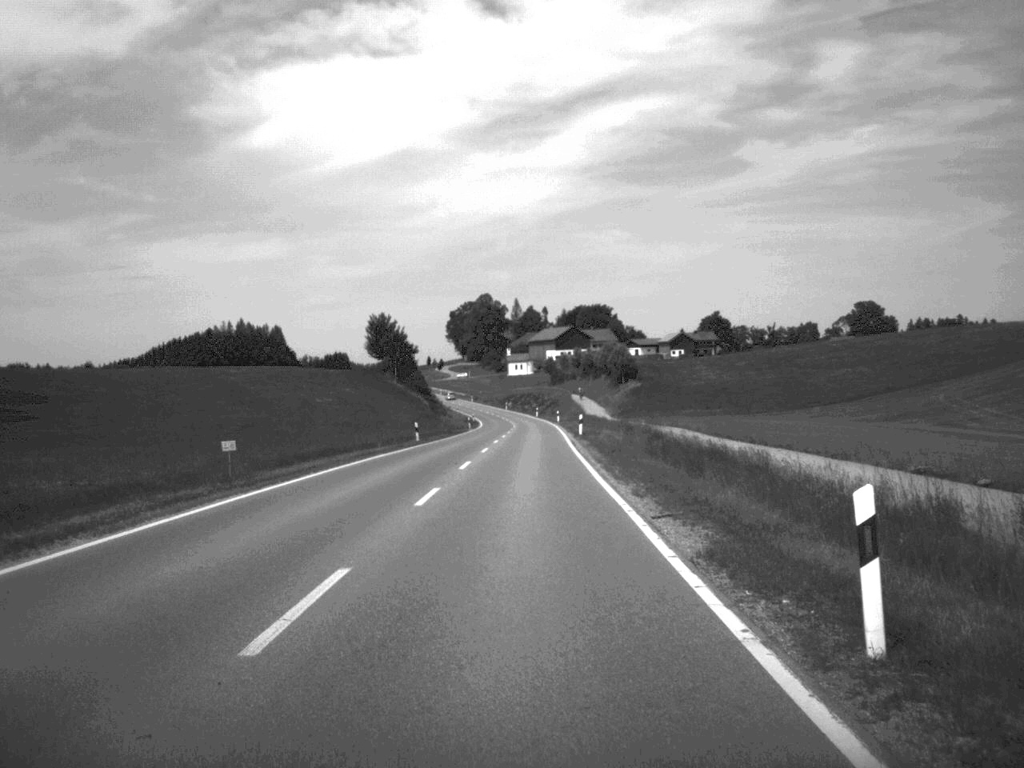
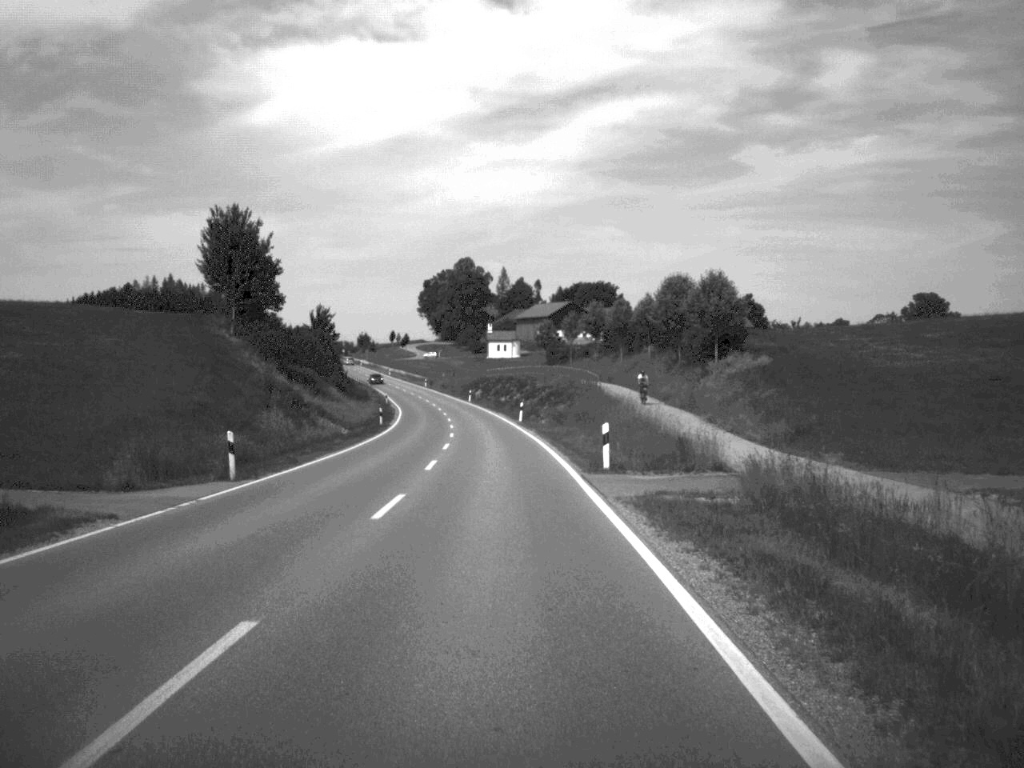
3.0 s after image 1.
(+0.7, +84.3) m; 0°
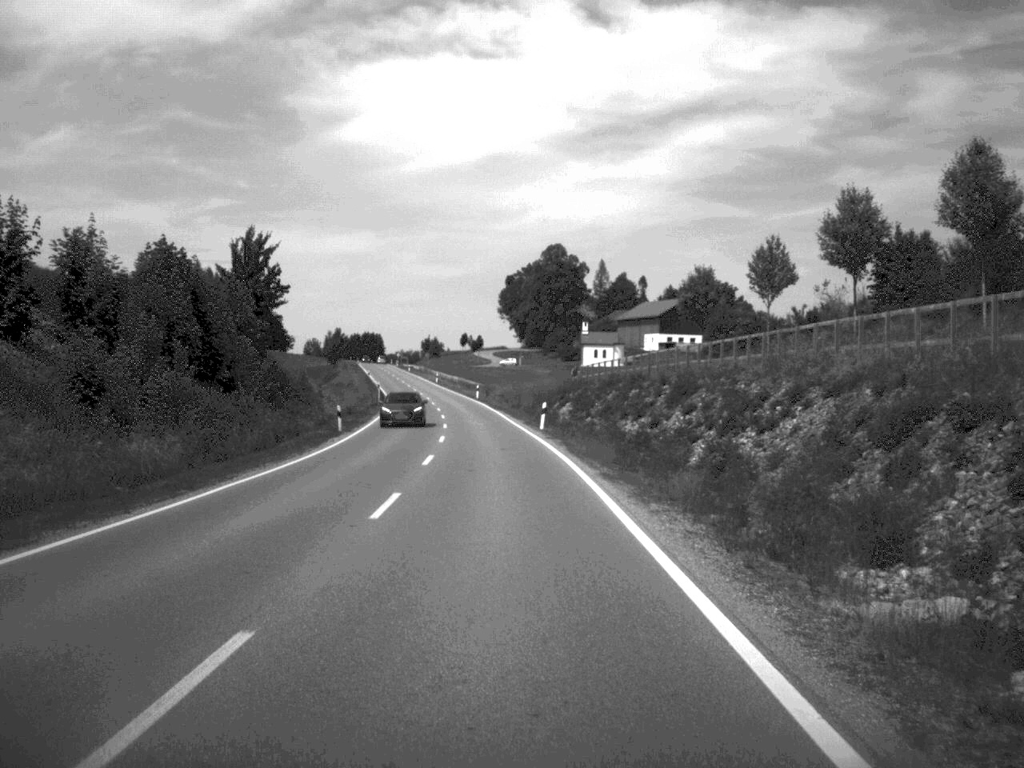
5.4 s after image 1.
(-2.4, +70.7) m; -4°
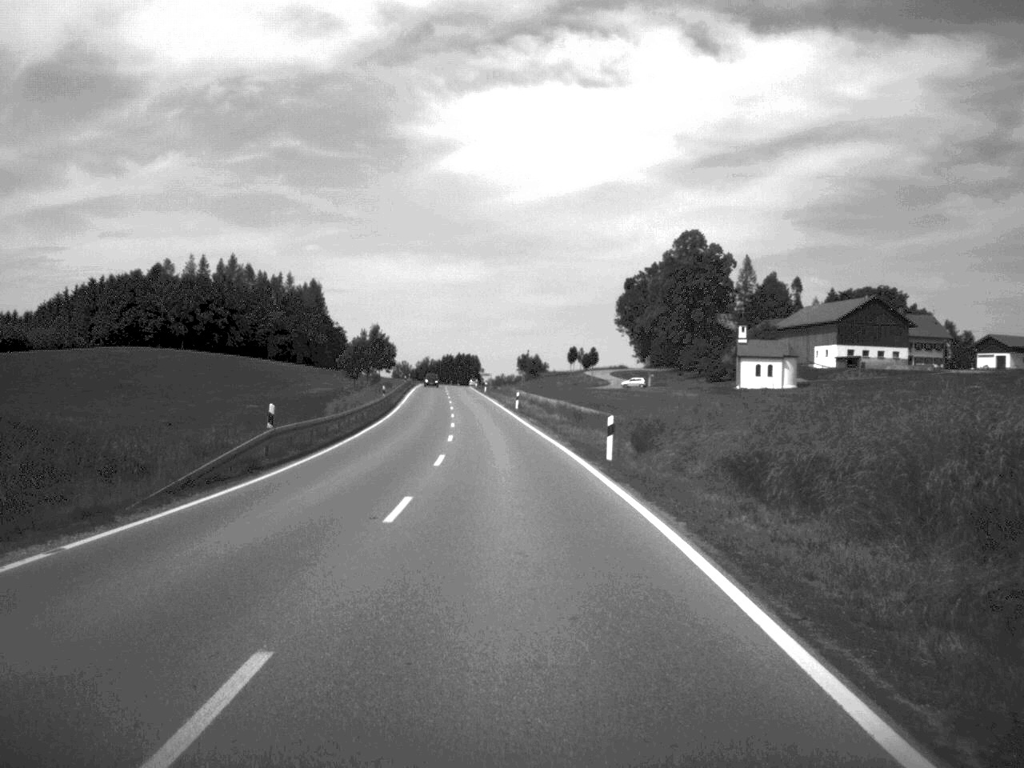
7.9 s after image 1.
(-3.2, +70.9) m; -5°
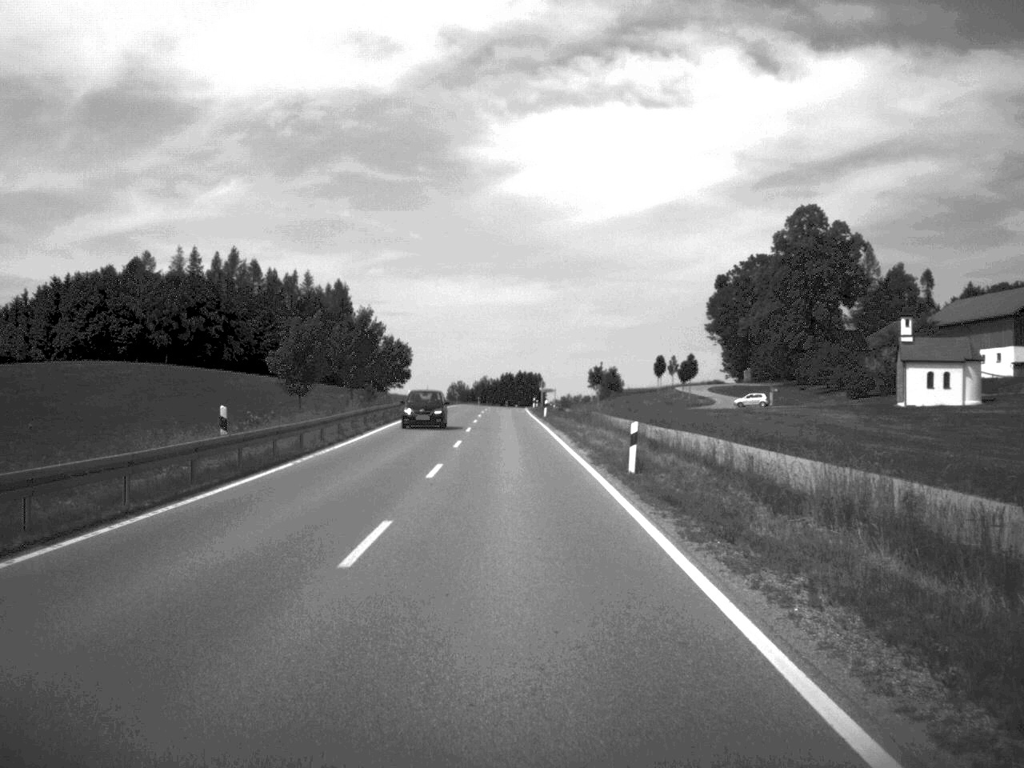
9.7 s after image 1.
(-1.3, +50.6) m; -3°
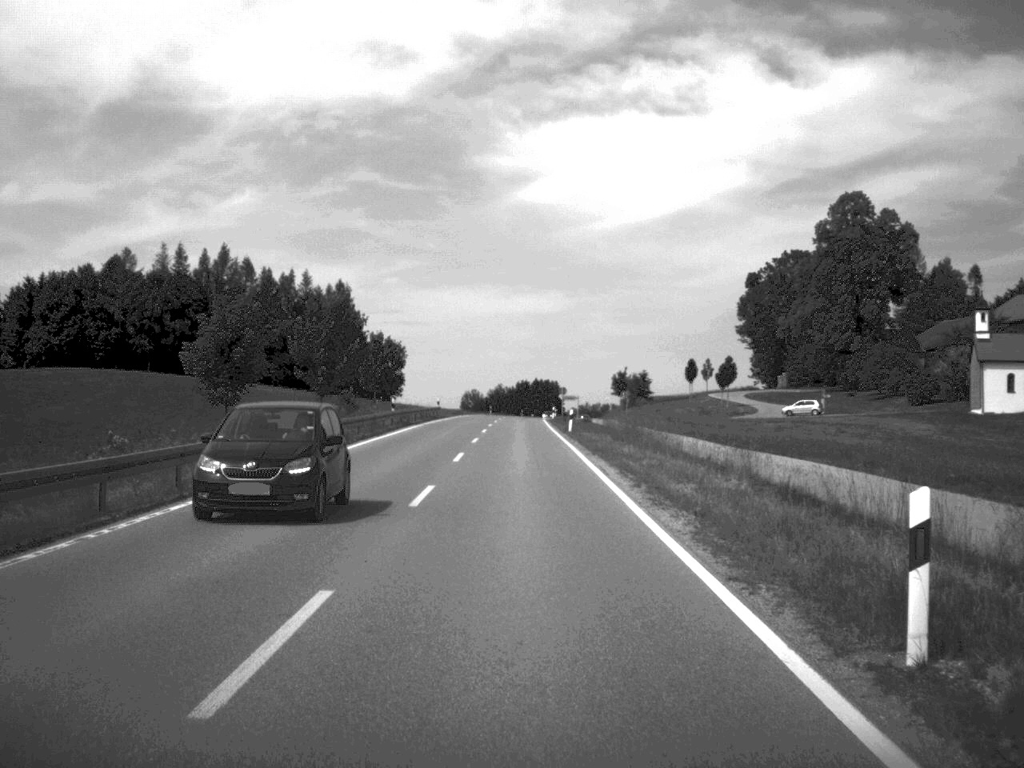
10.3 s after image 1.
(-0.1, +17.2) m; -1°
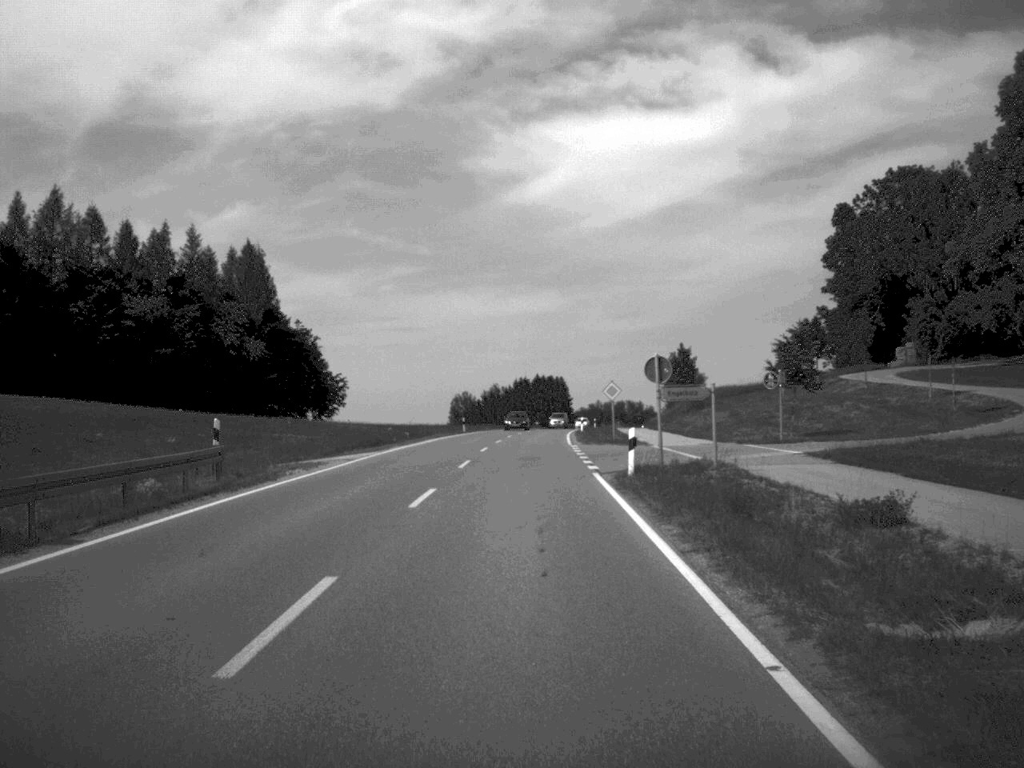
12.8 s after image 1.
(-0.1, +68.9) m; 0°
